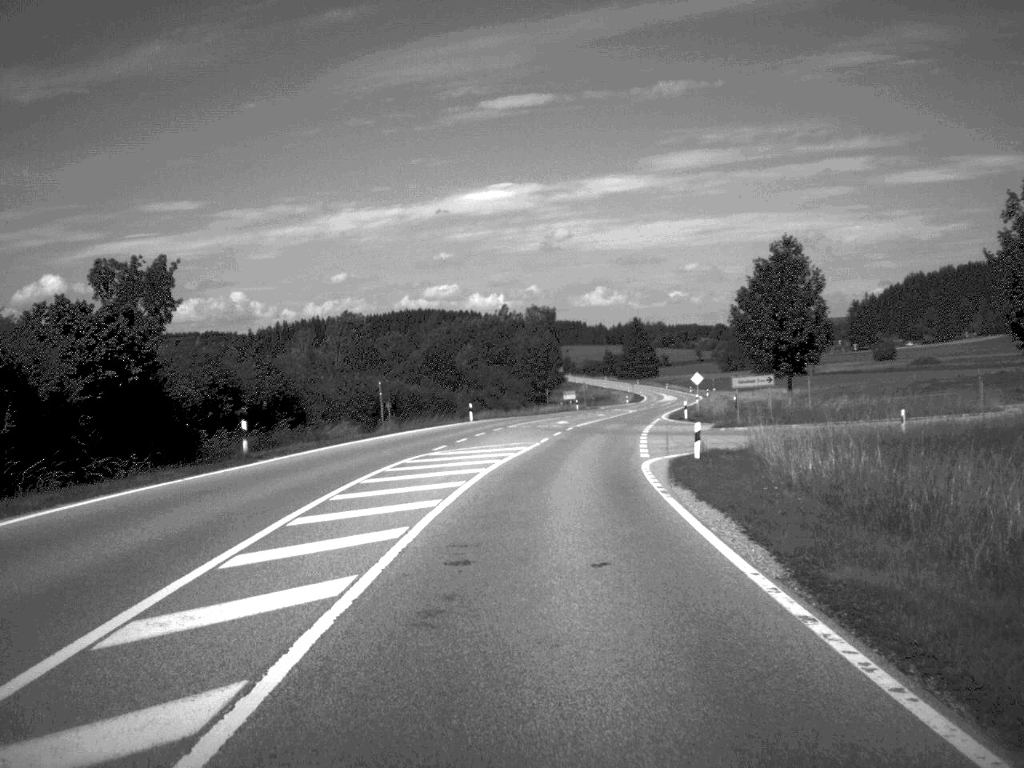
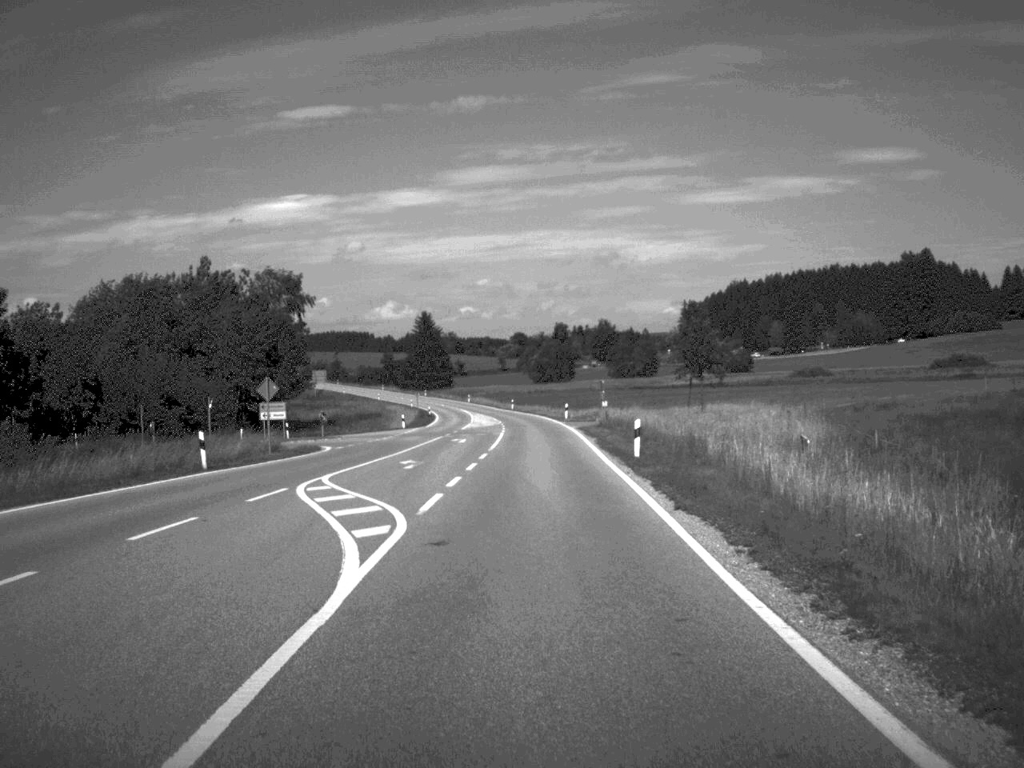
(+7.3, +84.7) m; +9°
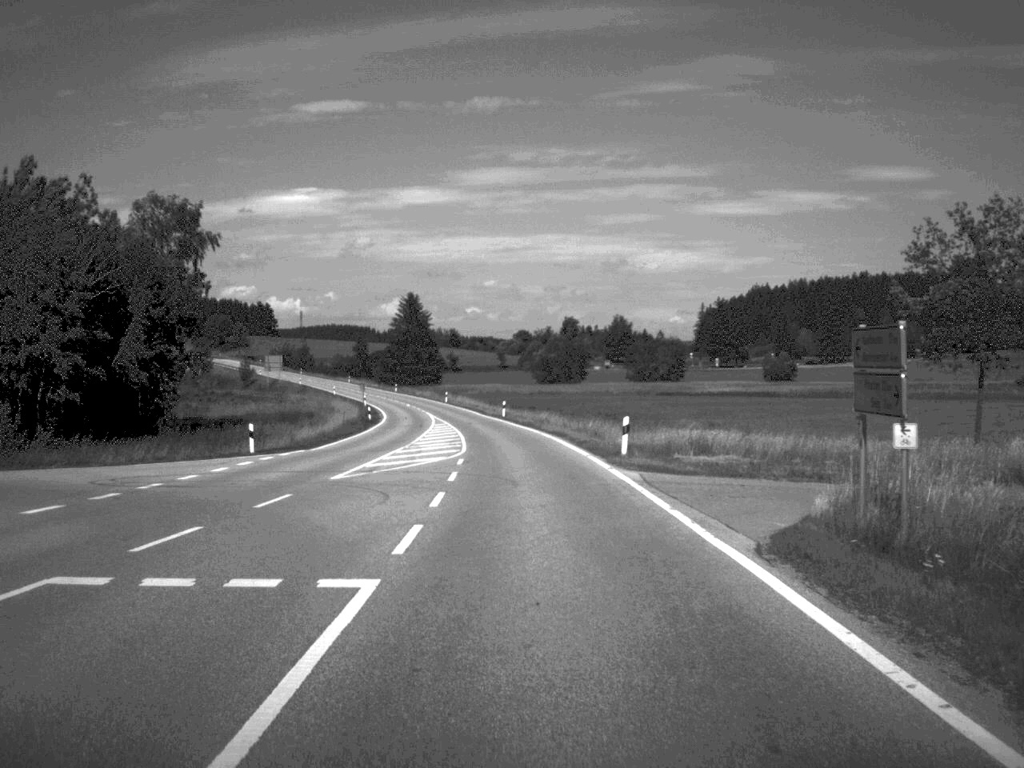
(+0.1, +49.6) m; 0°
